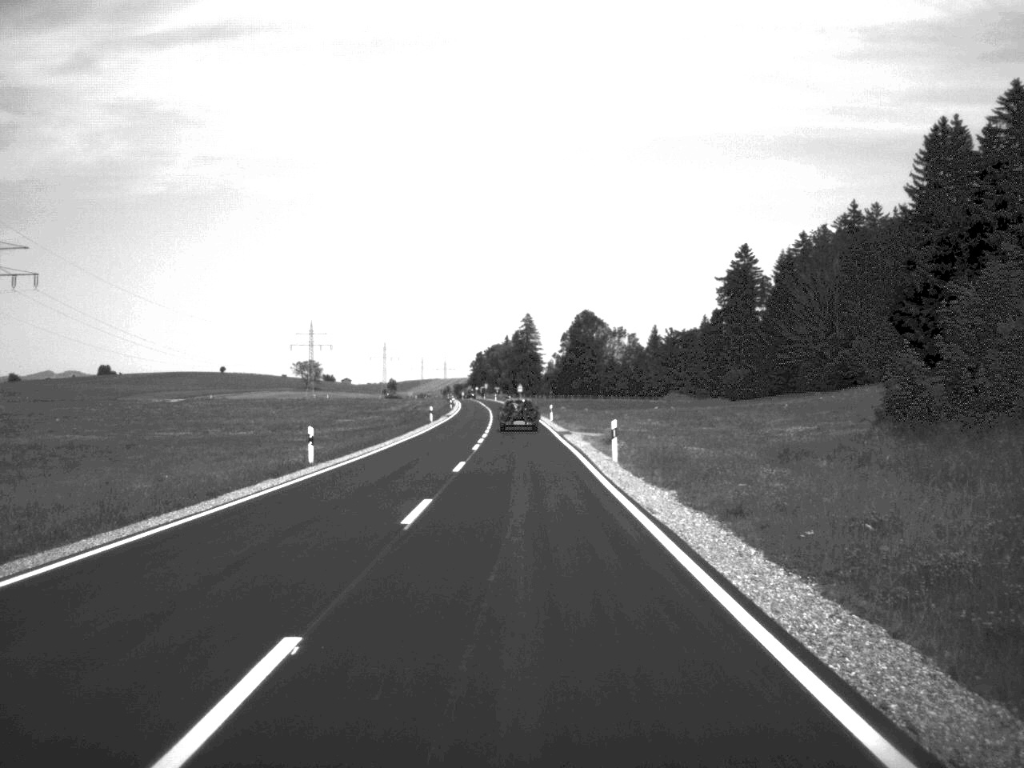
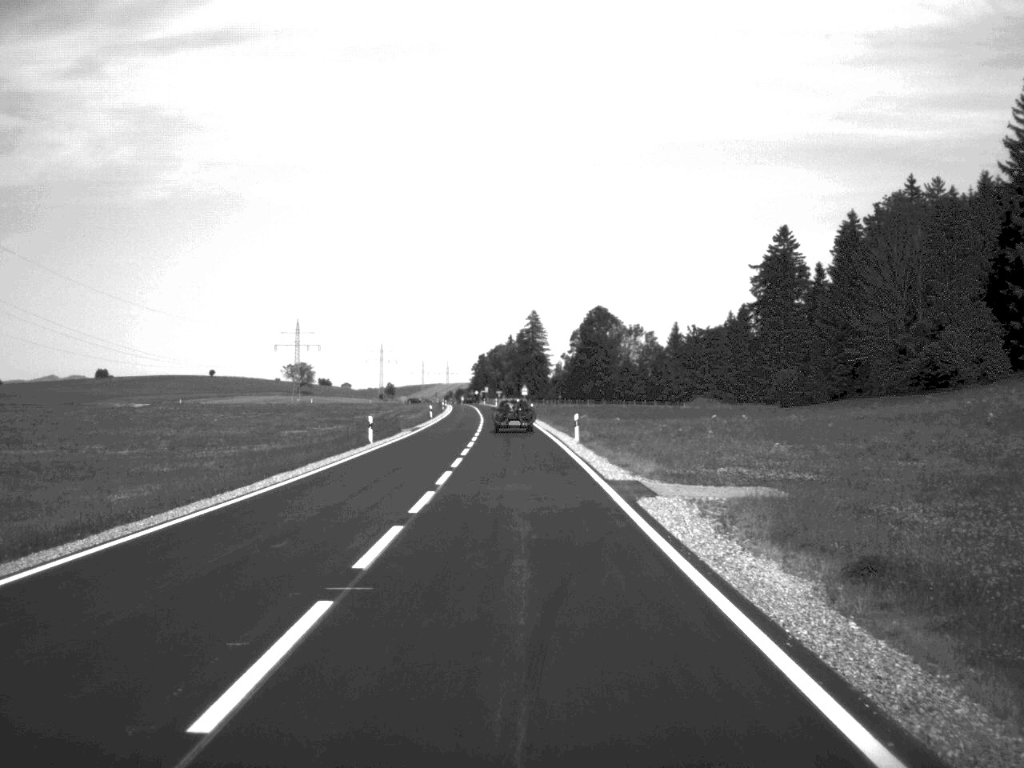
(-0.1, +34.0) m; 0°
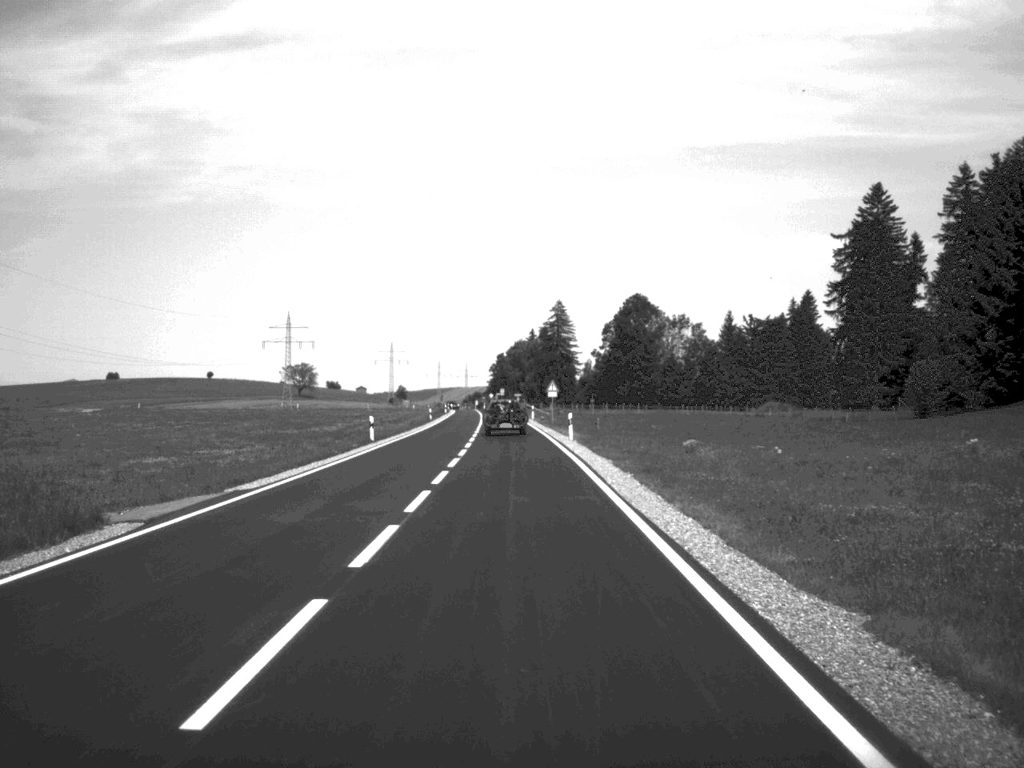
(-0.4, +47.4) m; -1°
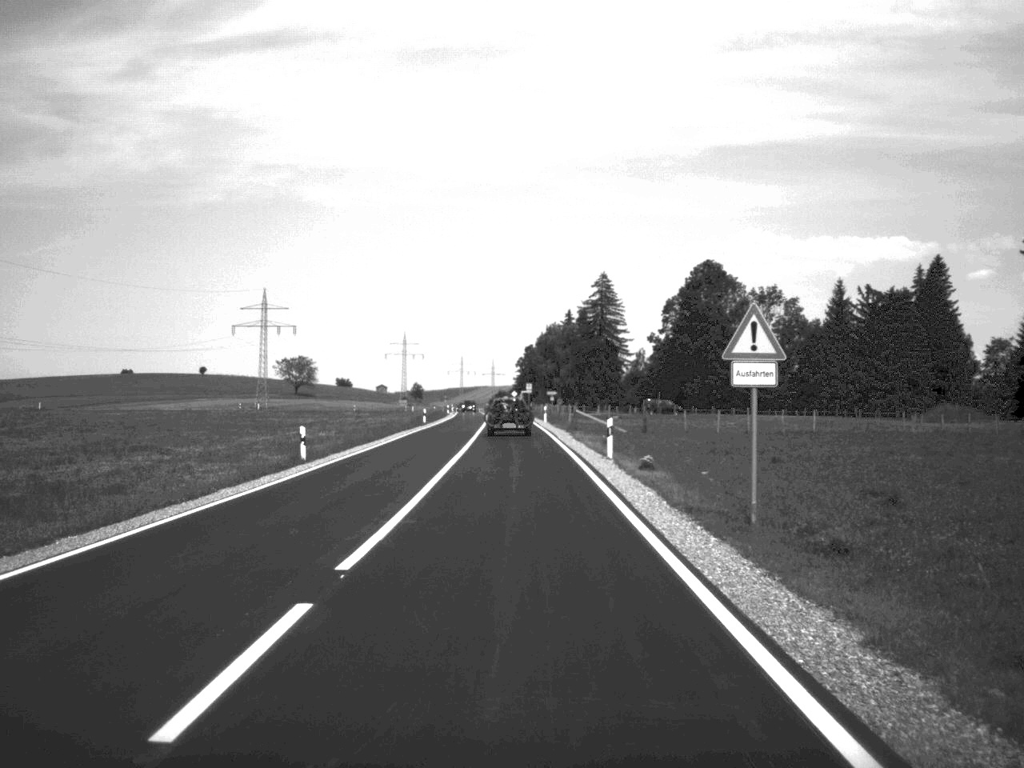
(-0.8, +65.3) m; -1°
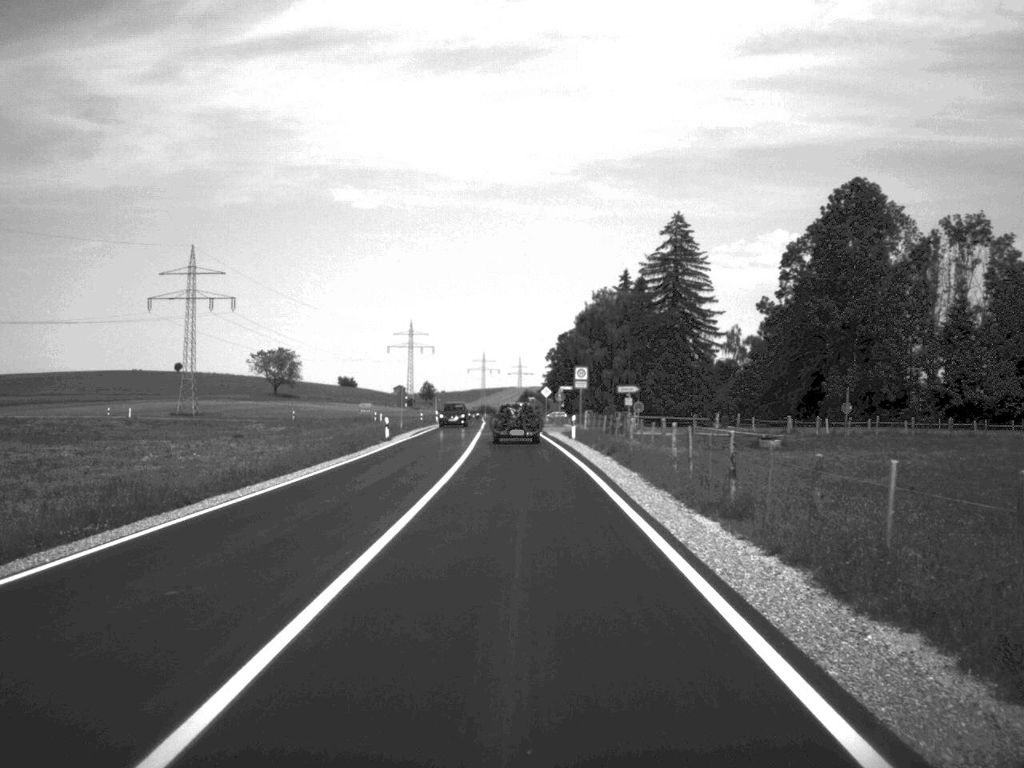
(-0.9, +77.6) m; -1°
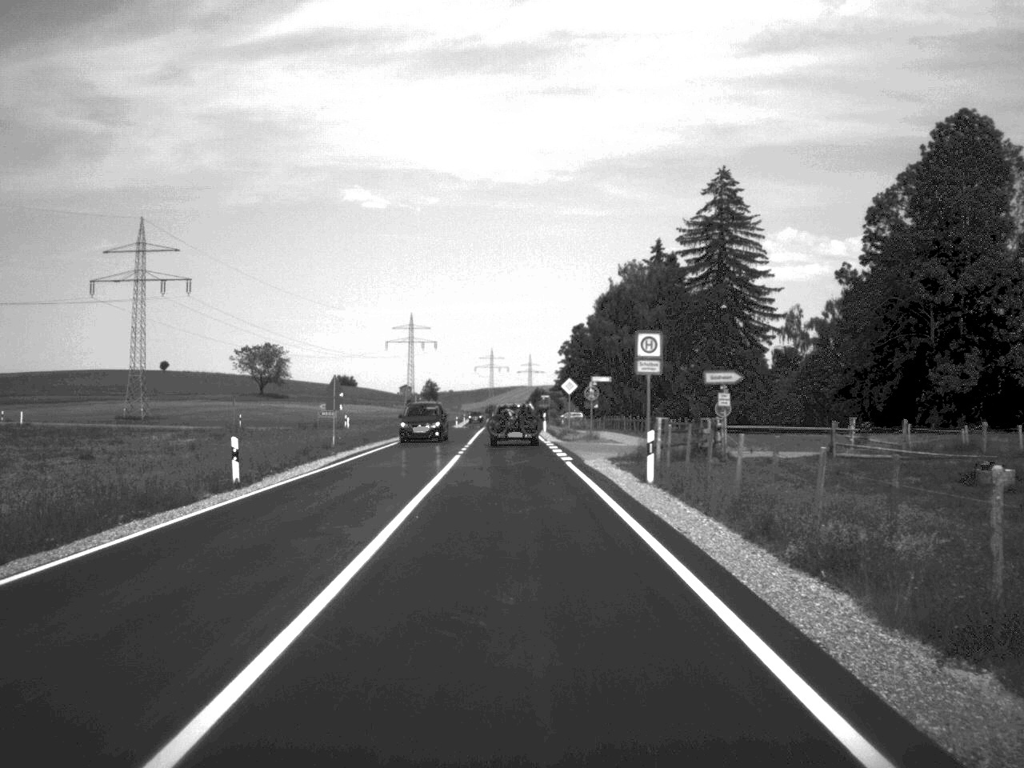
(-0.1, +29.8) m; -1°
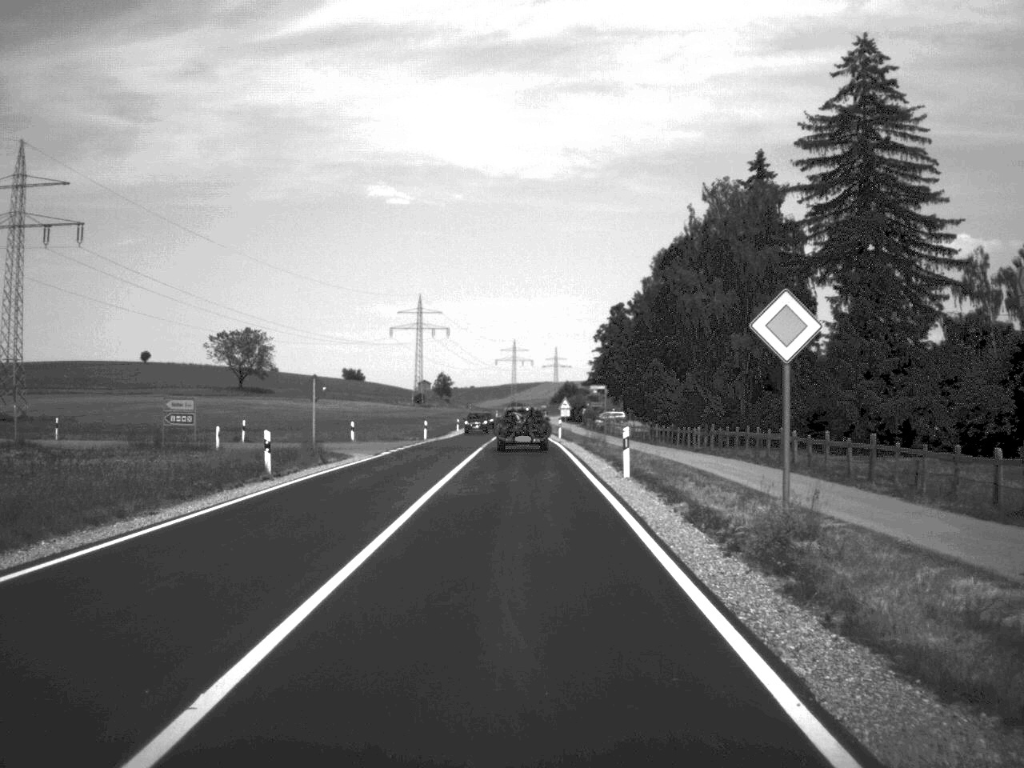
(-0.5, +46.9) m; -1°
